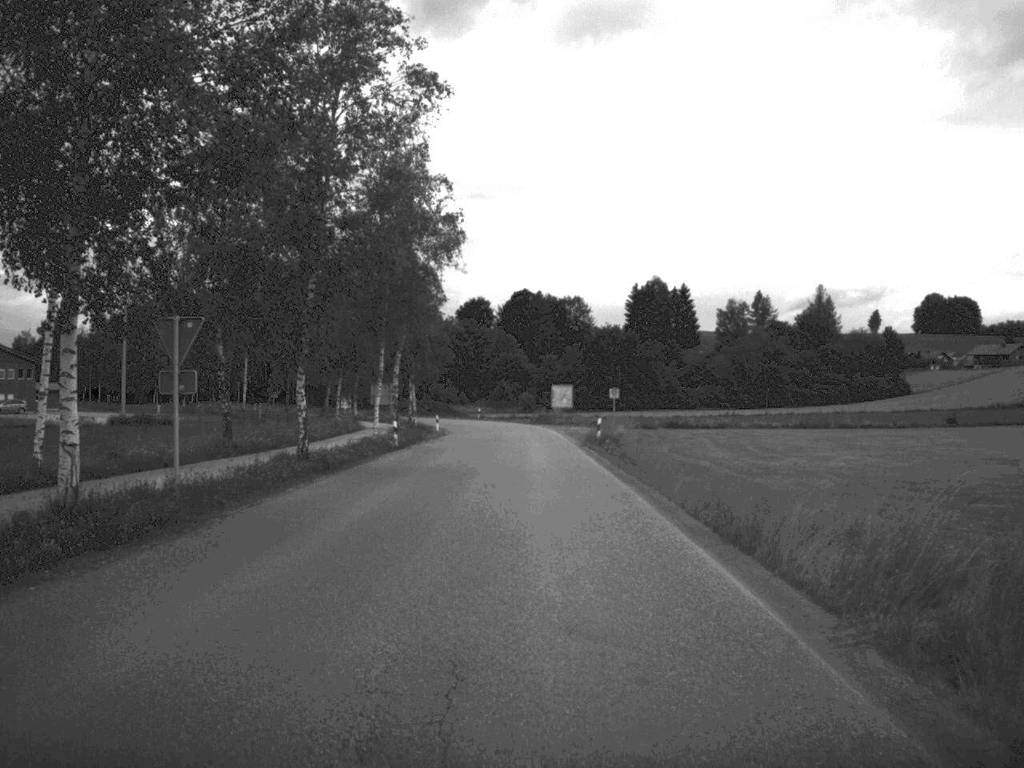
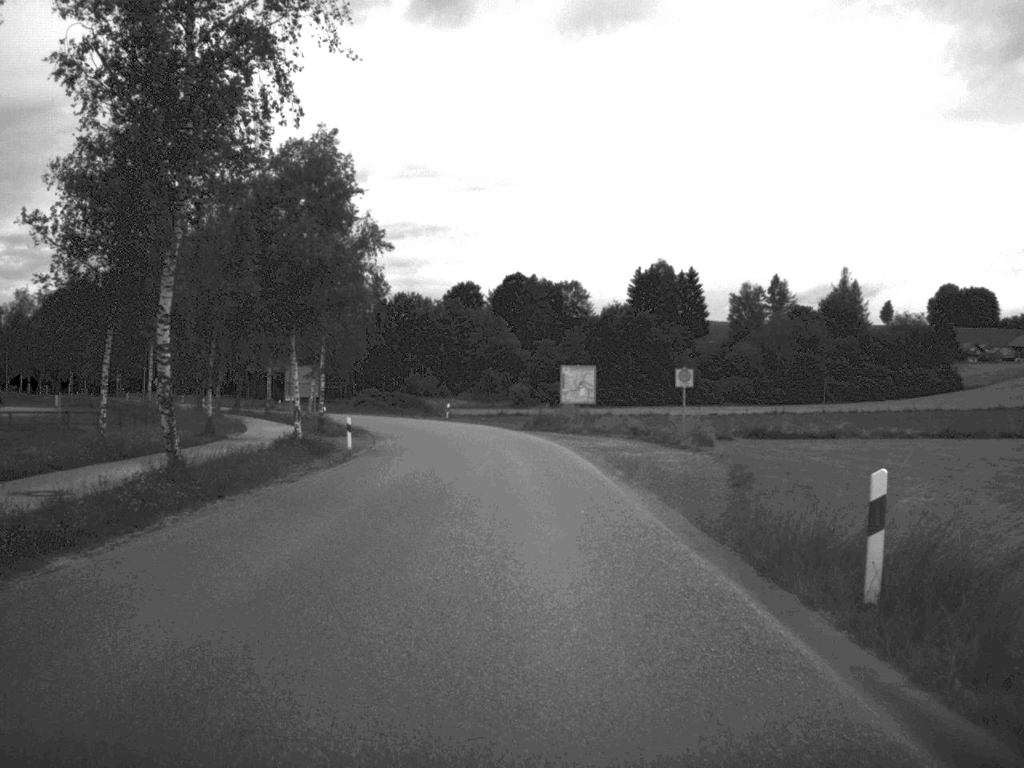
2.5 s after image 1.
(0.0, +37.2) m; 0°
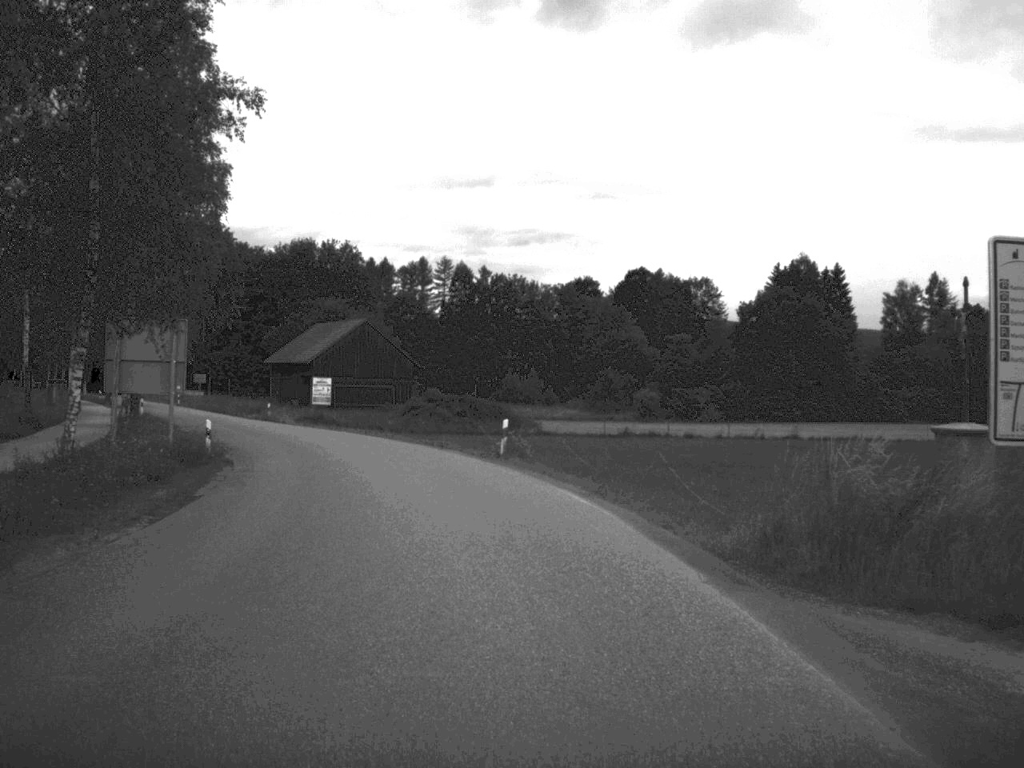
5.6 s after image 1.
(-1.1, +44.7) m; -6°
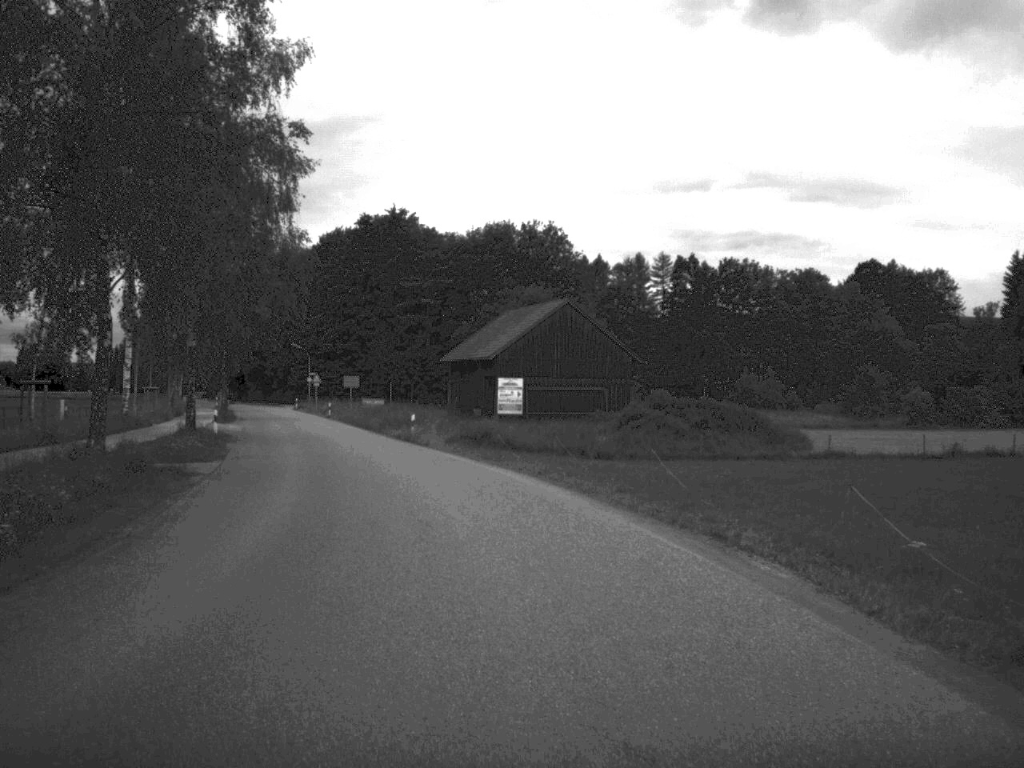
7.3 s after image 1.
(-2.1, +25.2) m; -10°
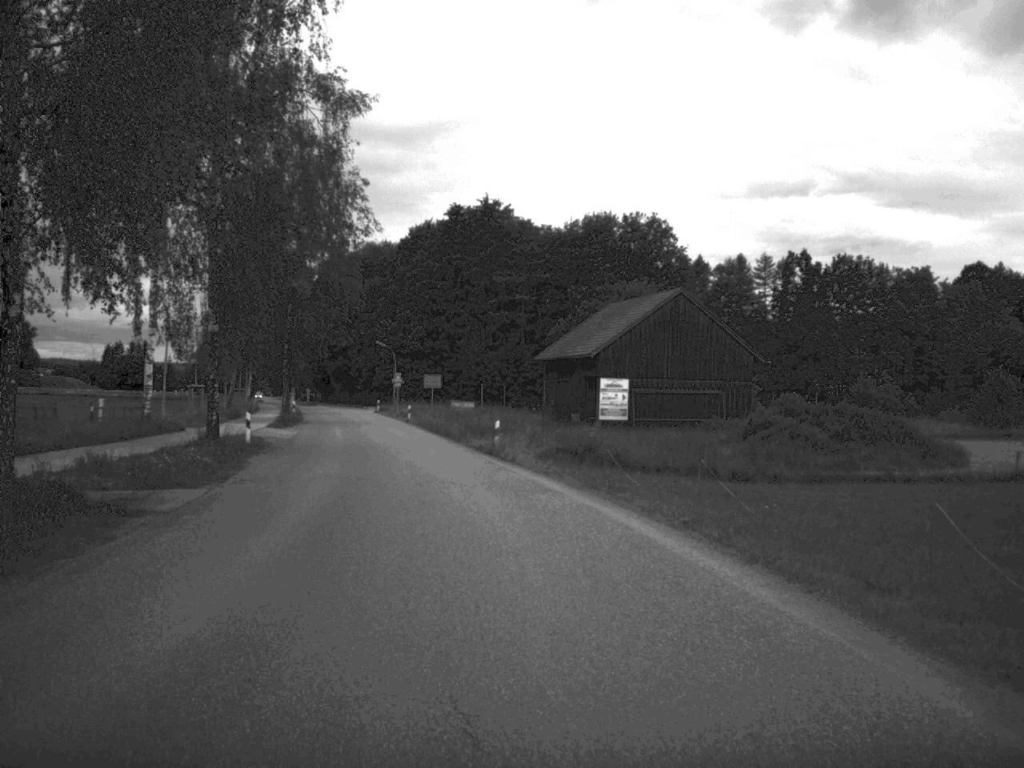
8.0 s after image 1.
(-0.4, +9.7) m; -4°
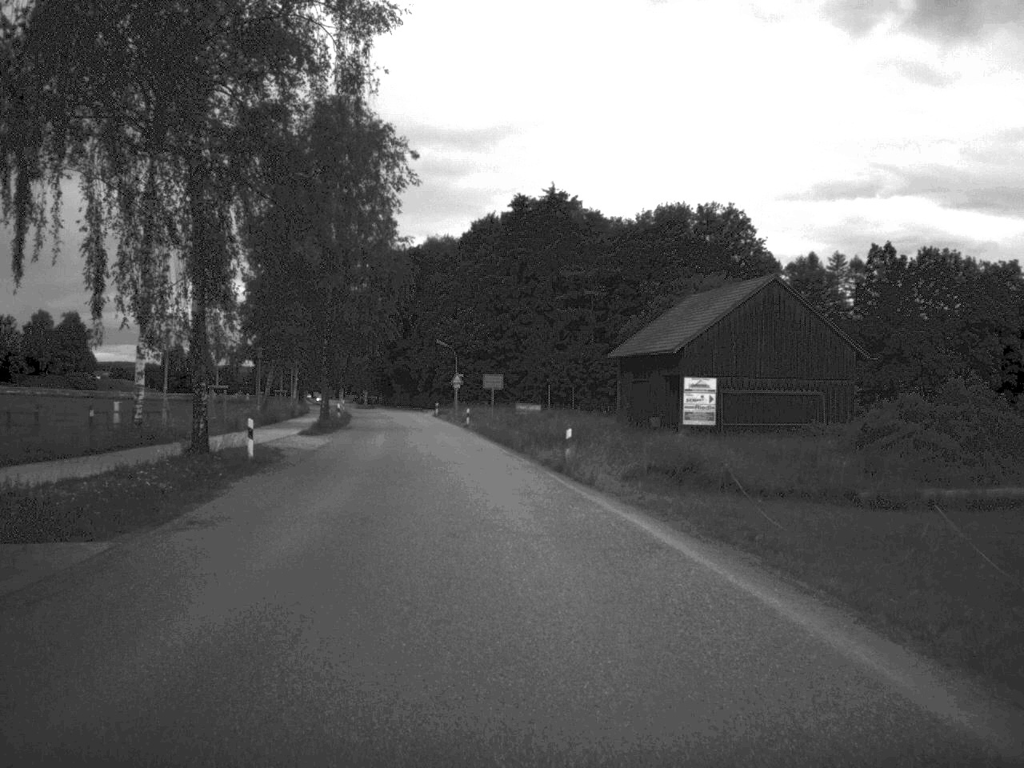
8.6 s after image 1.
(-0.2, +8.2) m; -3°
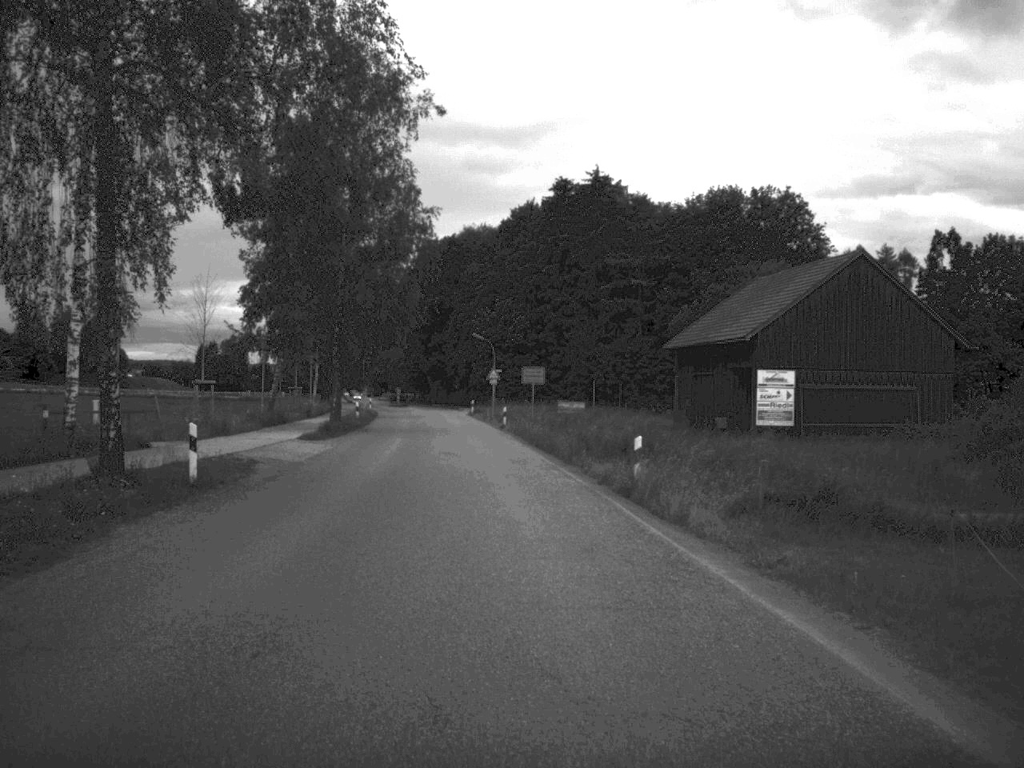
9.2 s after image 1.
(-0.1, +8.5) m; -2°
